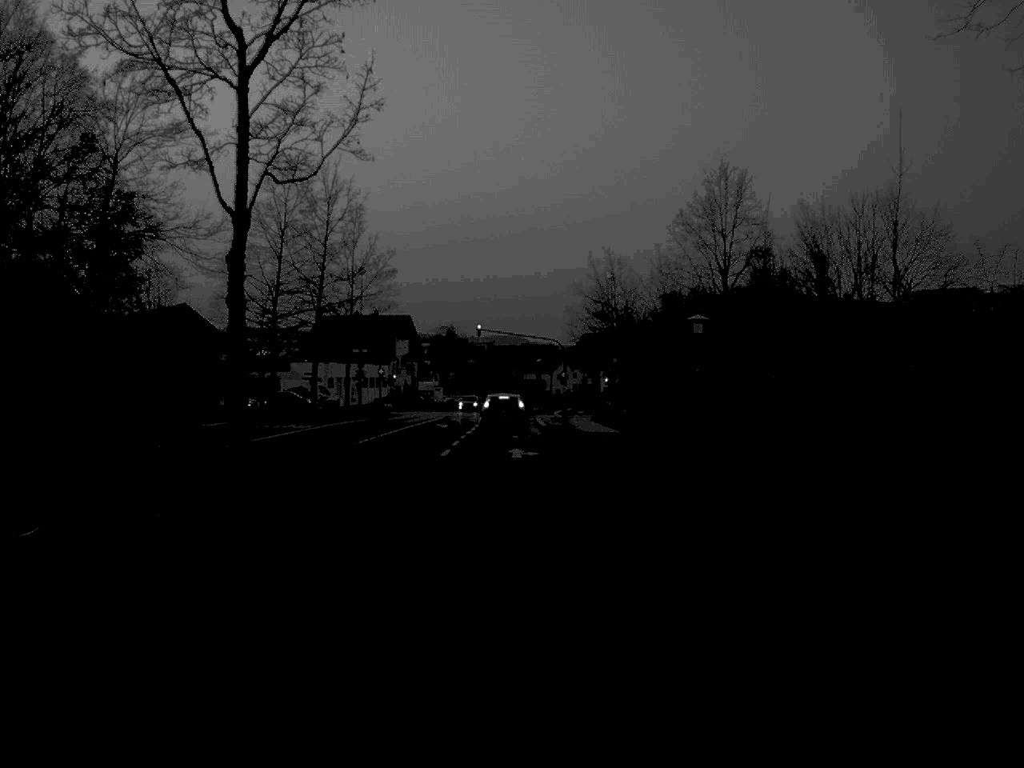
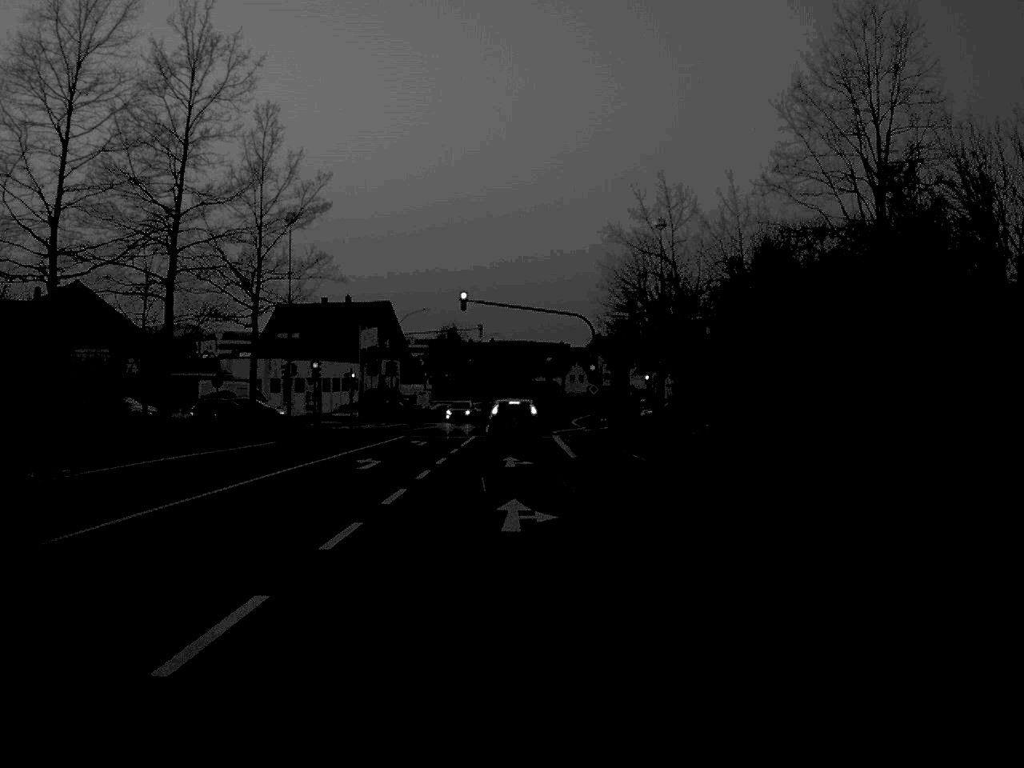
(-0.1, +31.7) m; 0°
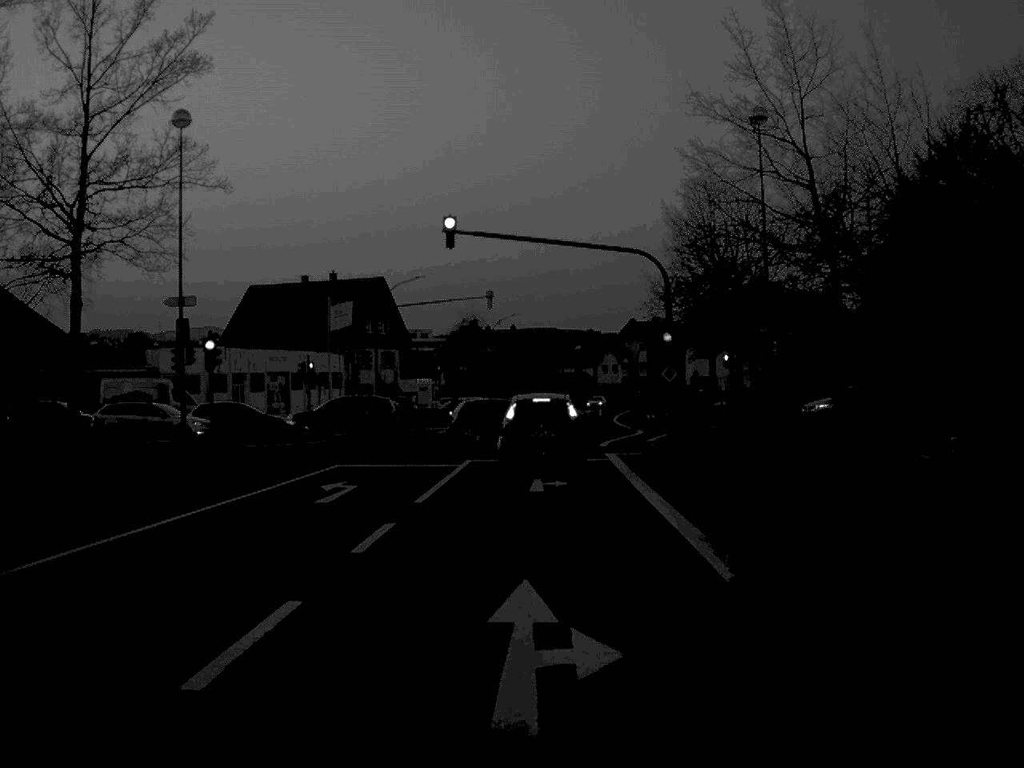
(-0.2, +24.0) m; -1°
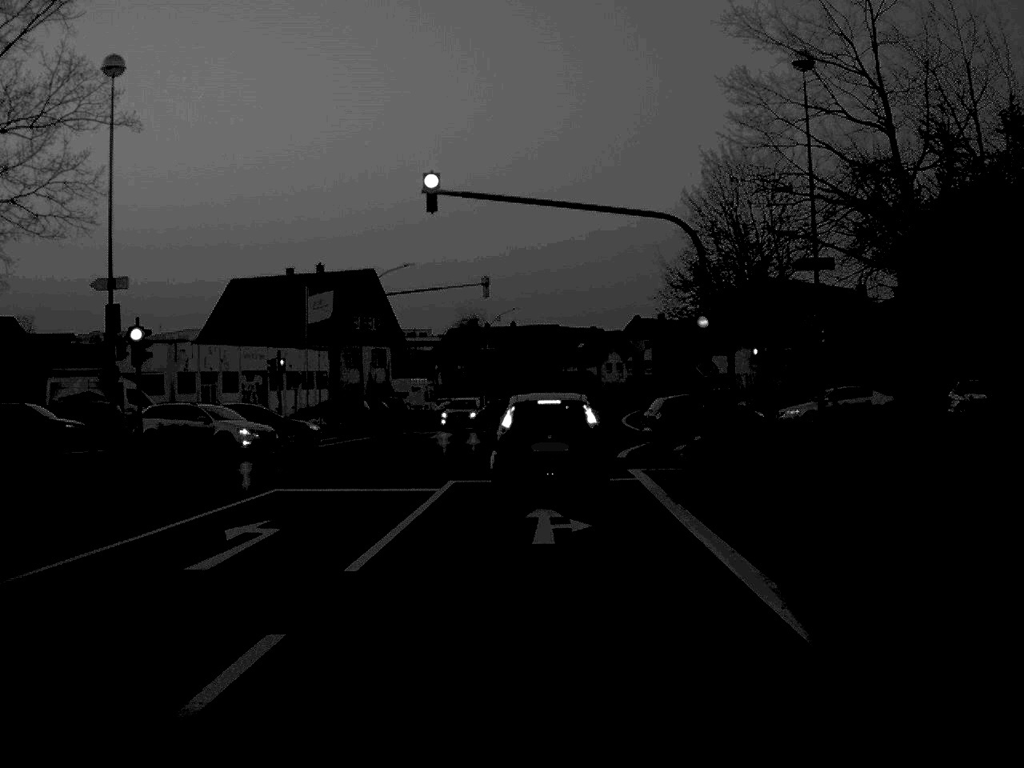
(0.0, +7.2) m; 0°
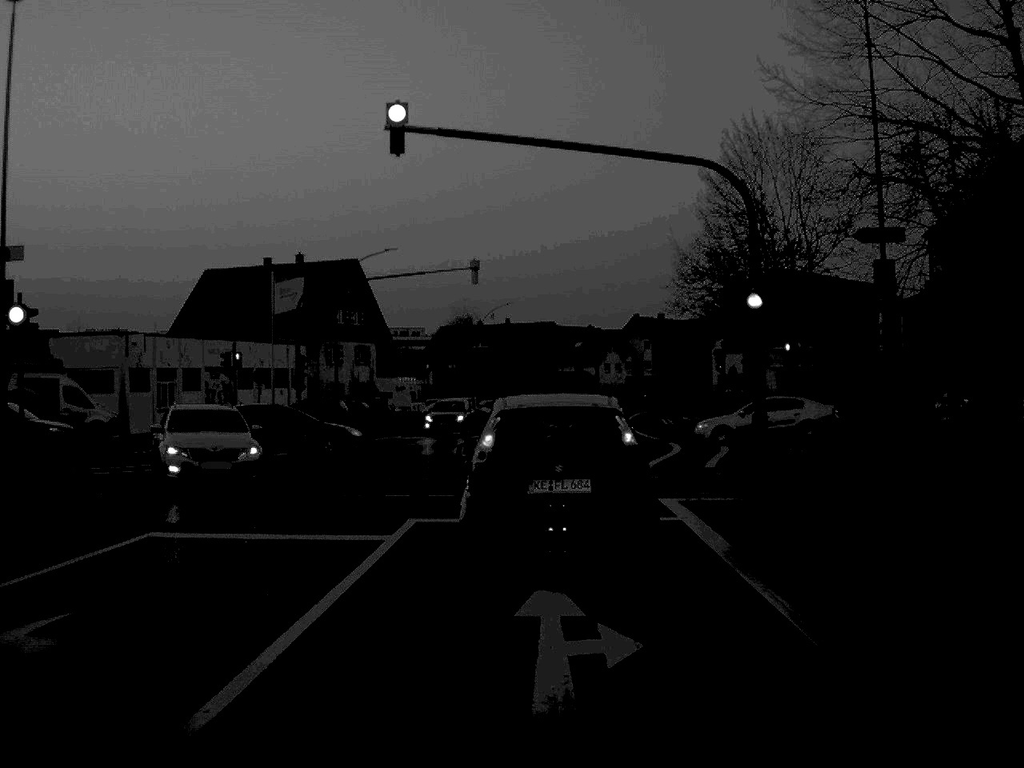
(0.0, +7.1) m; 0°
